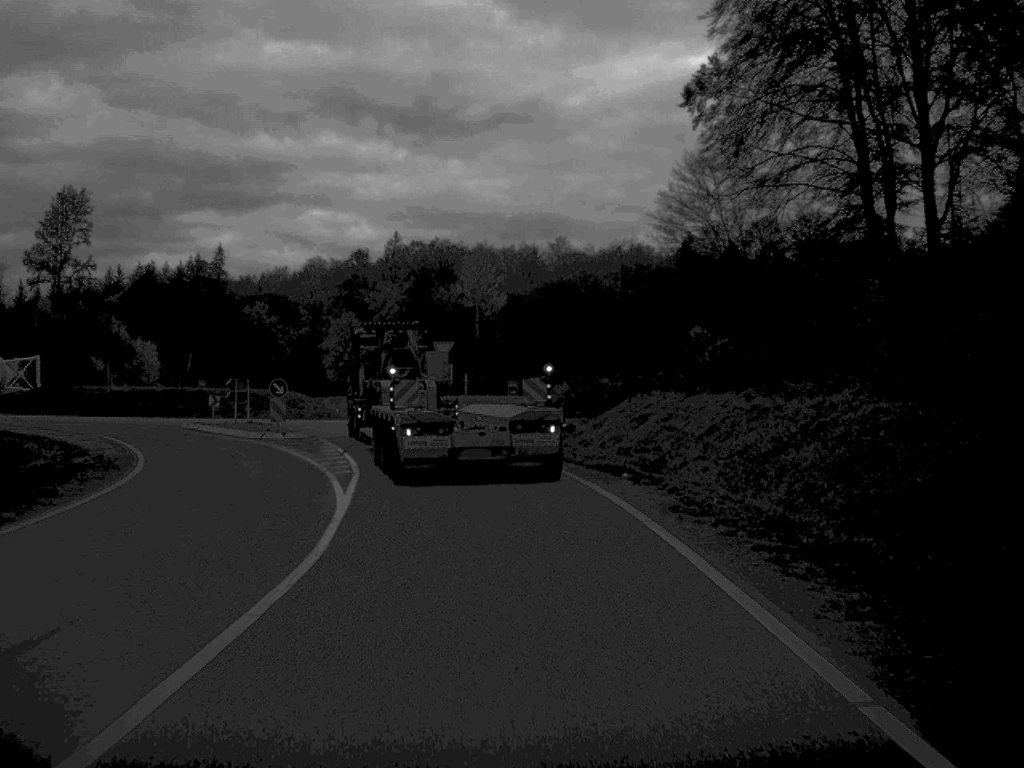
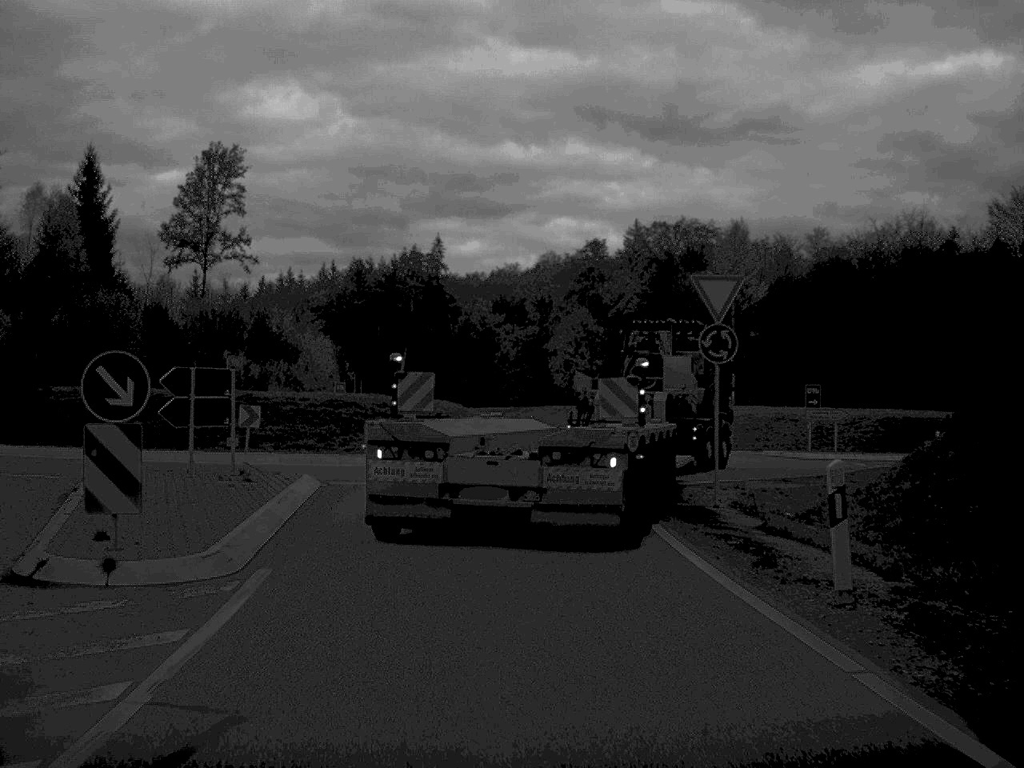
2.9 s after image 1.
(-2.2, +30.1) m; -11°
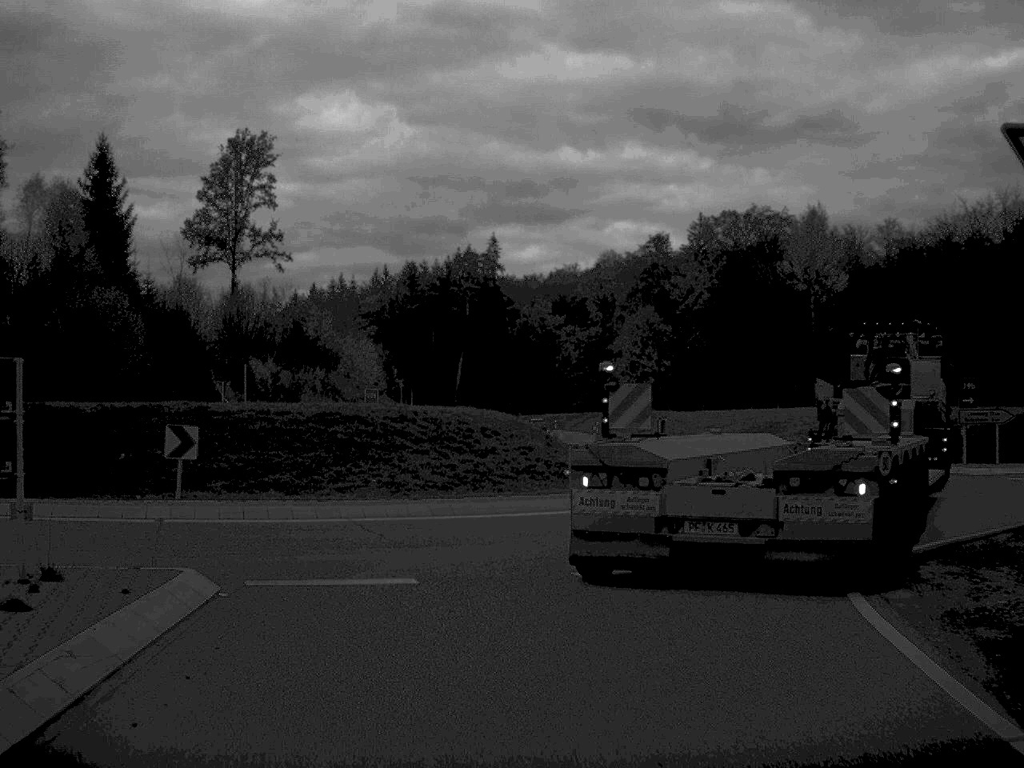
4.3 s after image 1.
(-0.3, +11.0) m; -3°
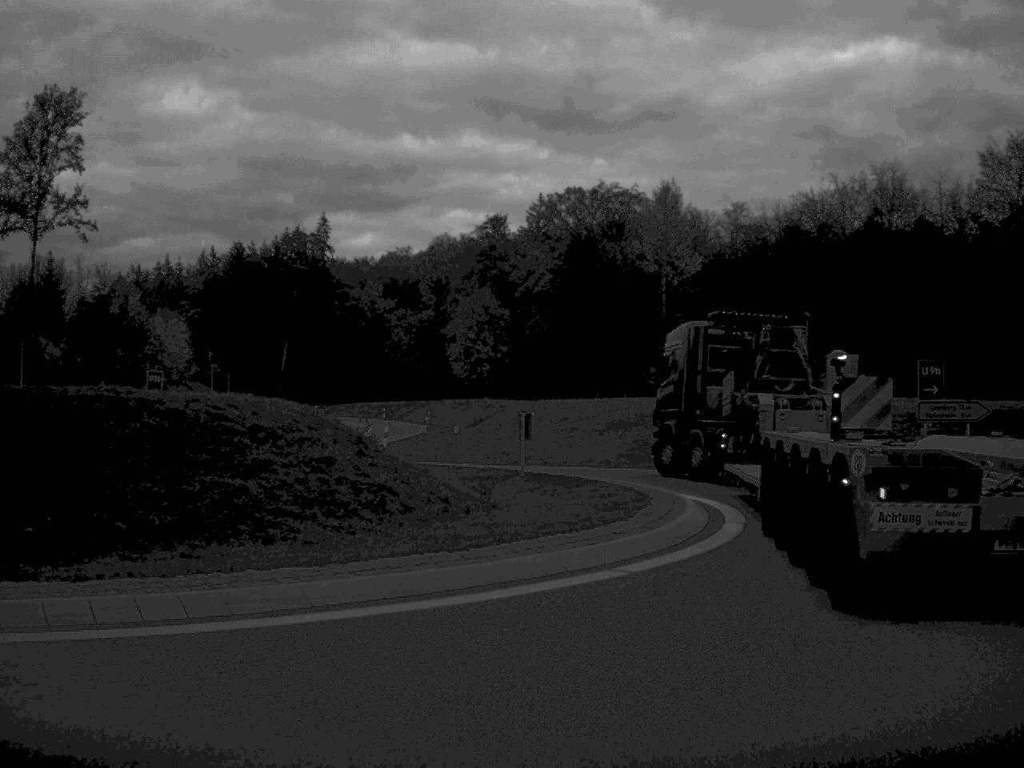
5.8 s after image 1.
(+0.2, +9.8) m; +9°
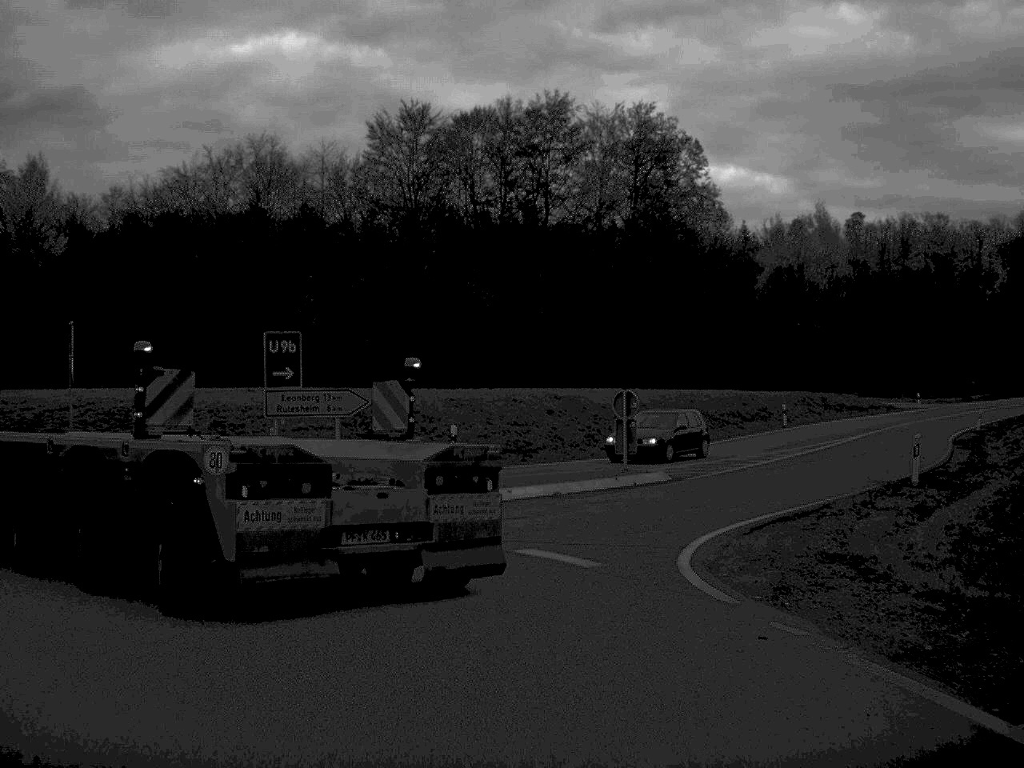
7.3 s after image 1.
(+2.3, +7.9) m; +27°
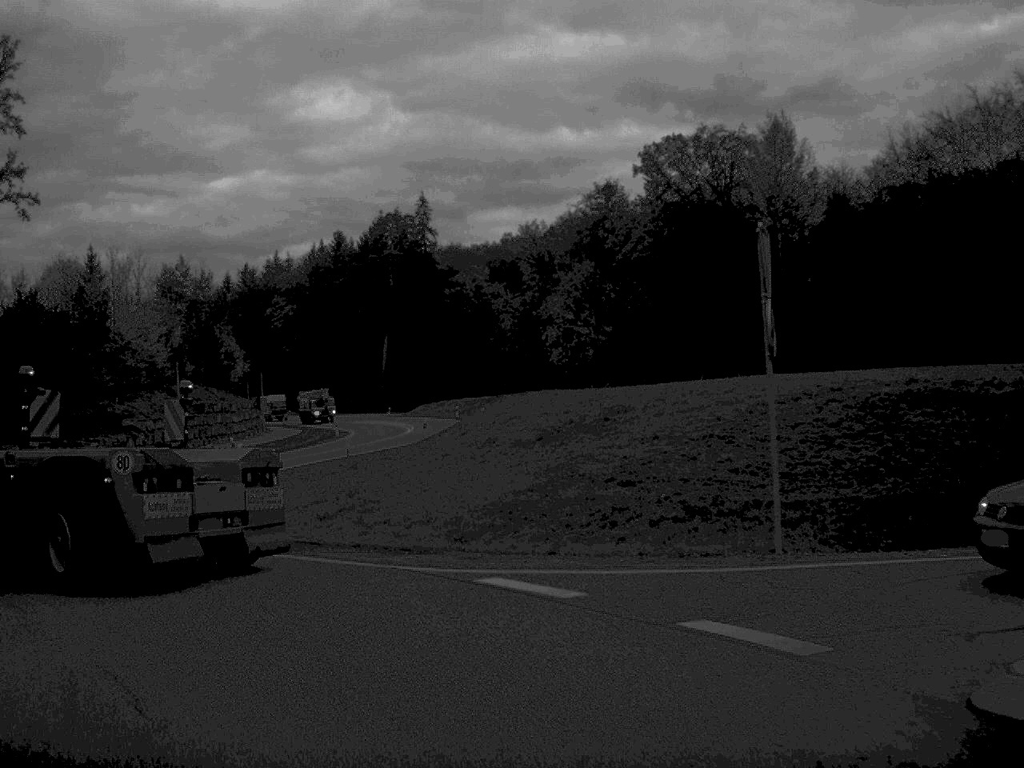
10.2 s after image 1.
(-3.4, +13.8) m; -36°
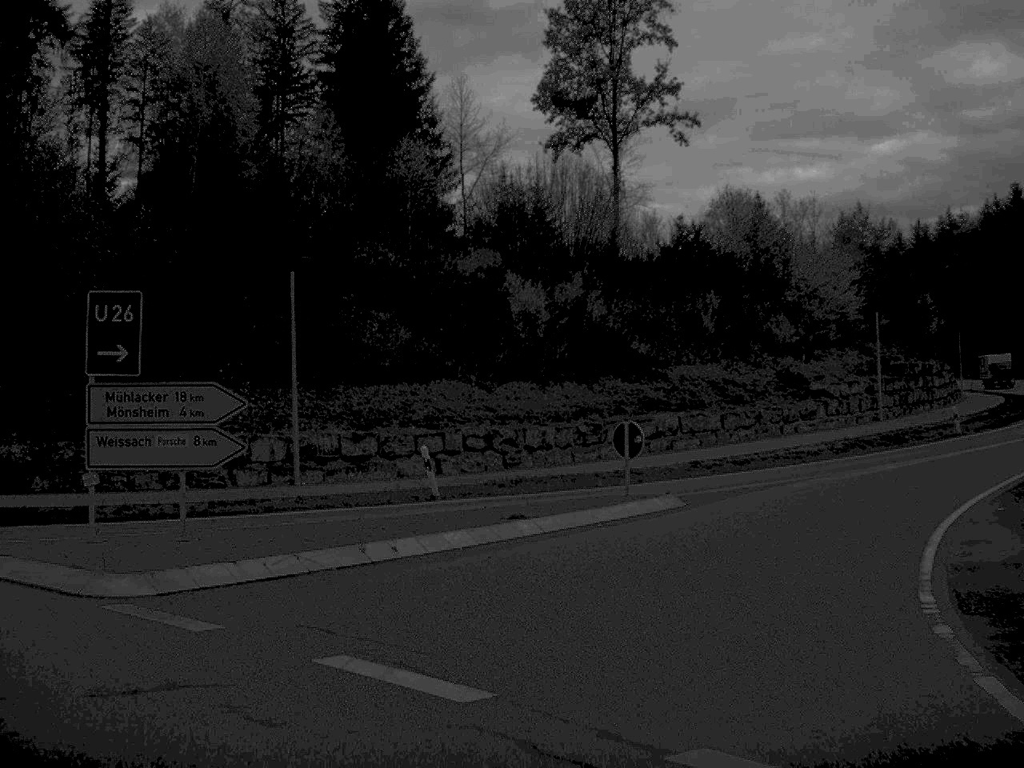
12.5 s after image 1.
(-4.1, +12.1) m; -29°
